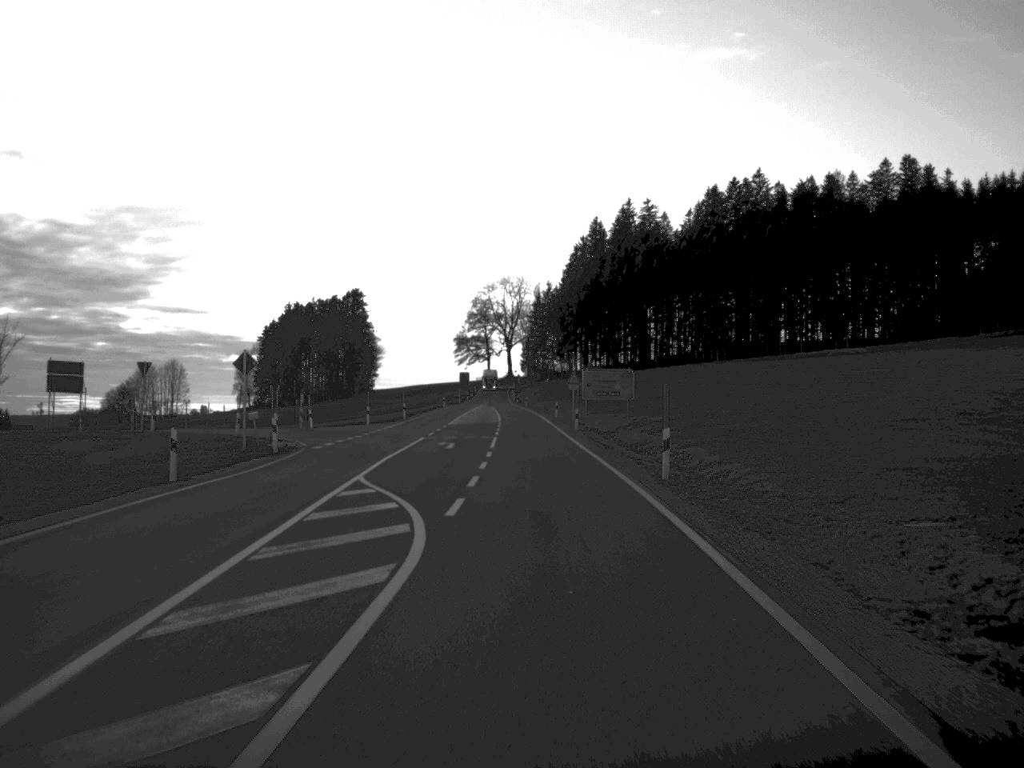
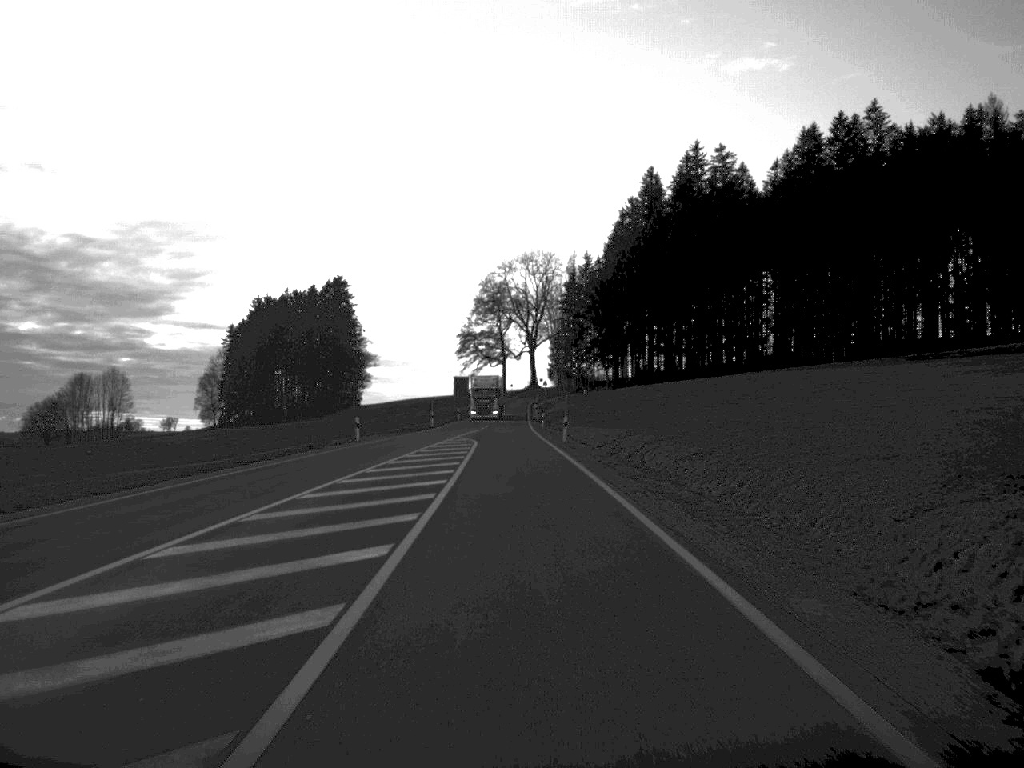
(-0.5, +82.2) m; -1°
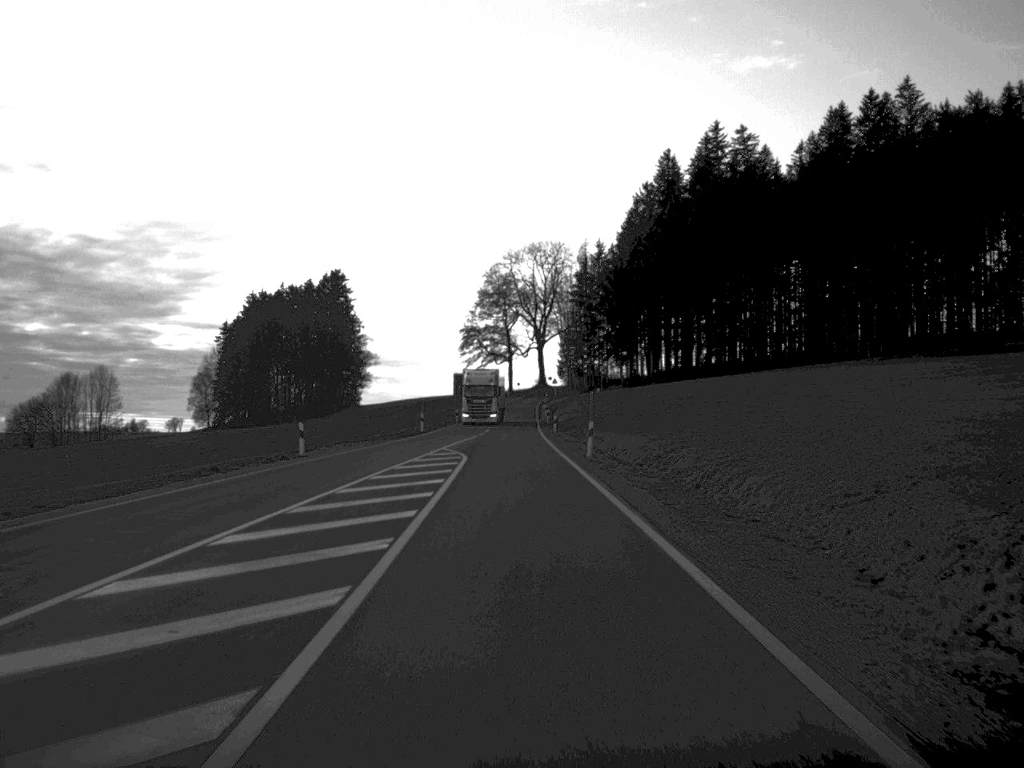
(-0.1, +15.3) m; 0°
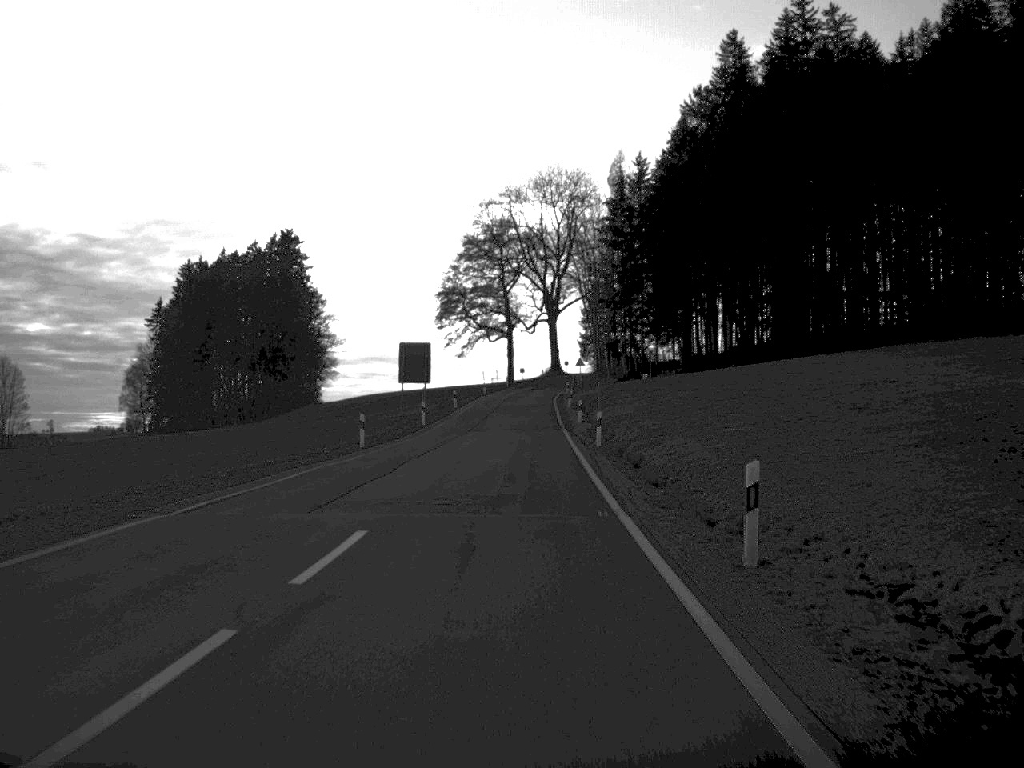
(-0.4, +63.2) m; 0°
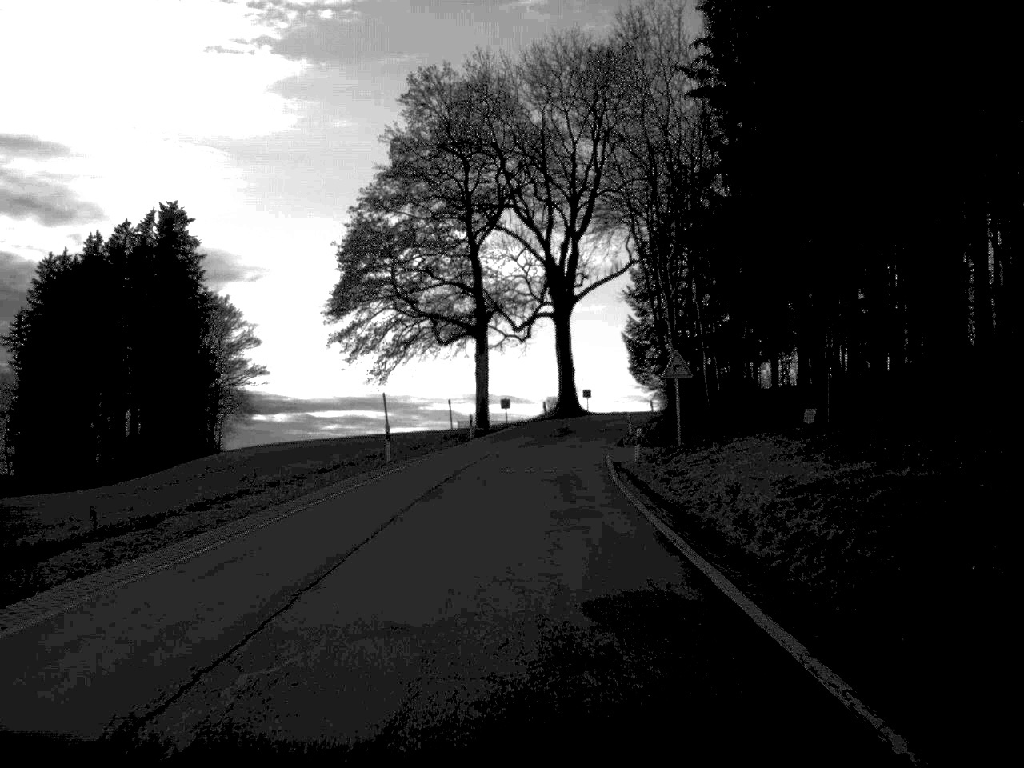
(+0.1, +70.8) m; +1°
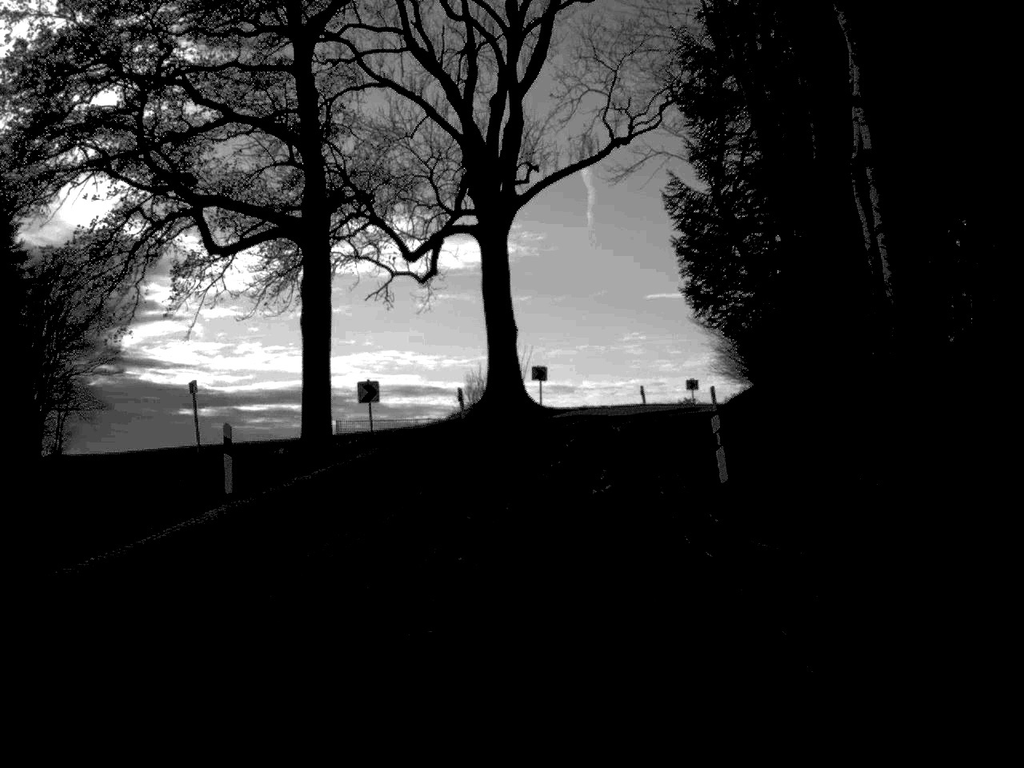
(+0.8, +38.8) m; +3°
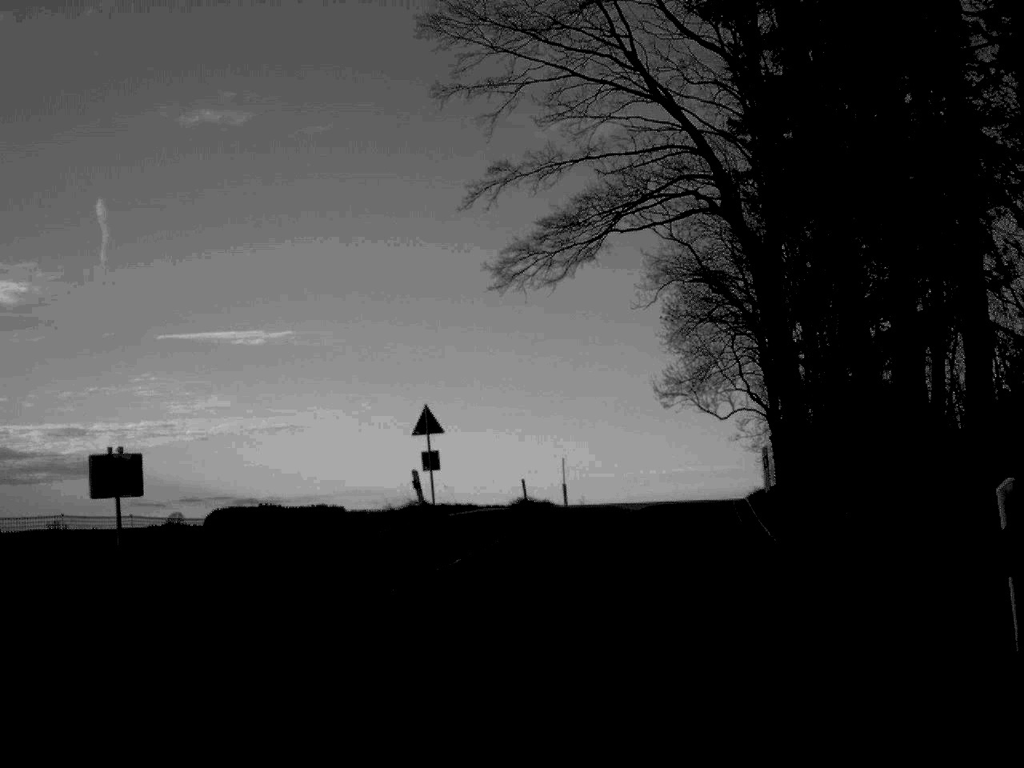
(+7.0, +49.6) m; +22°
